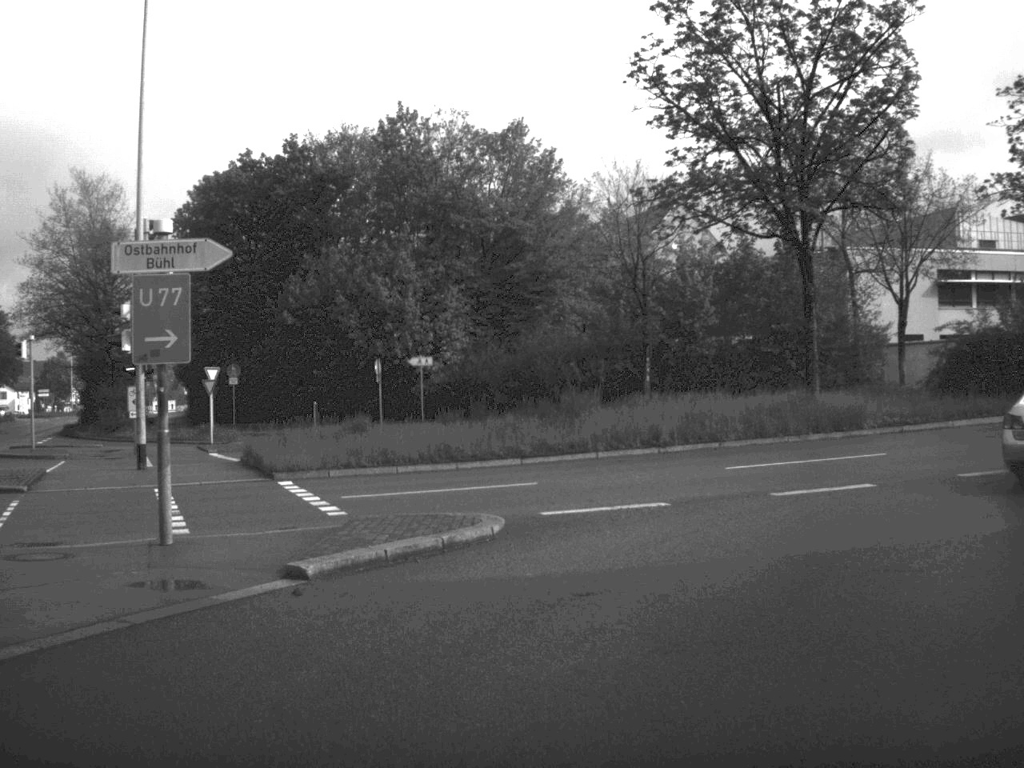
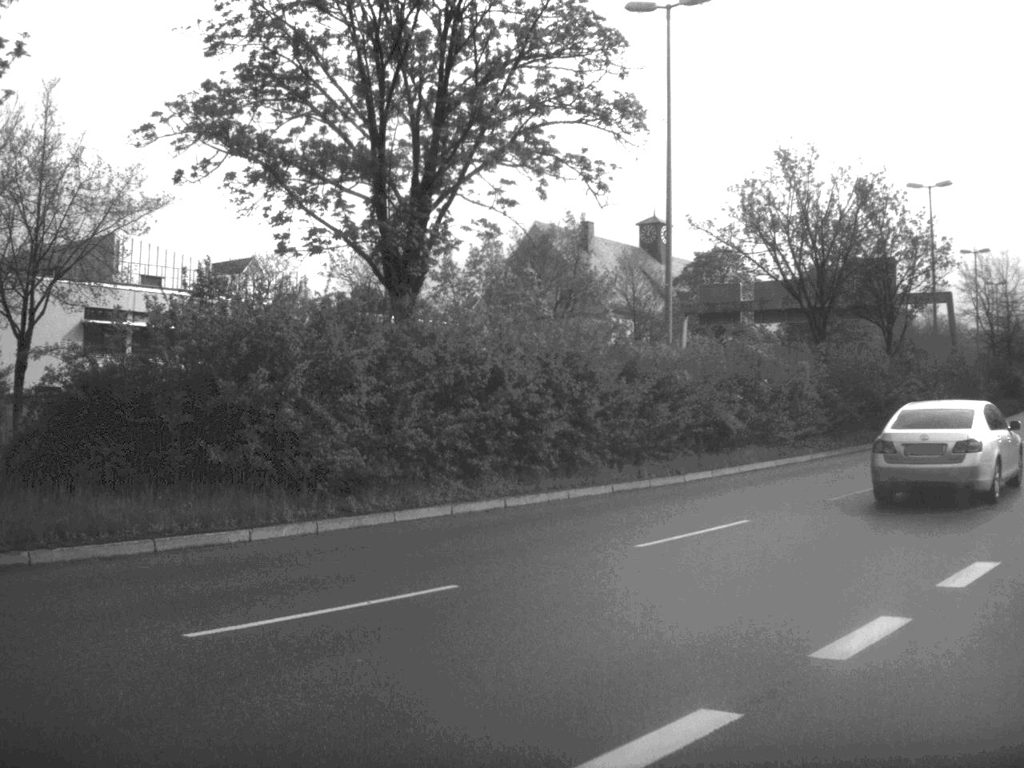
(+4.6, +13.8) m; +38°
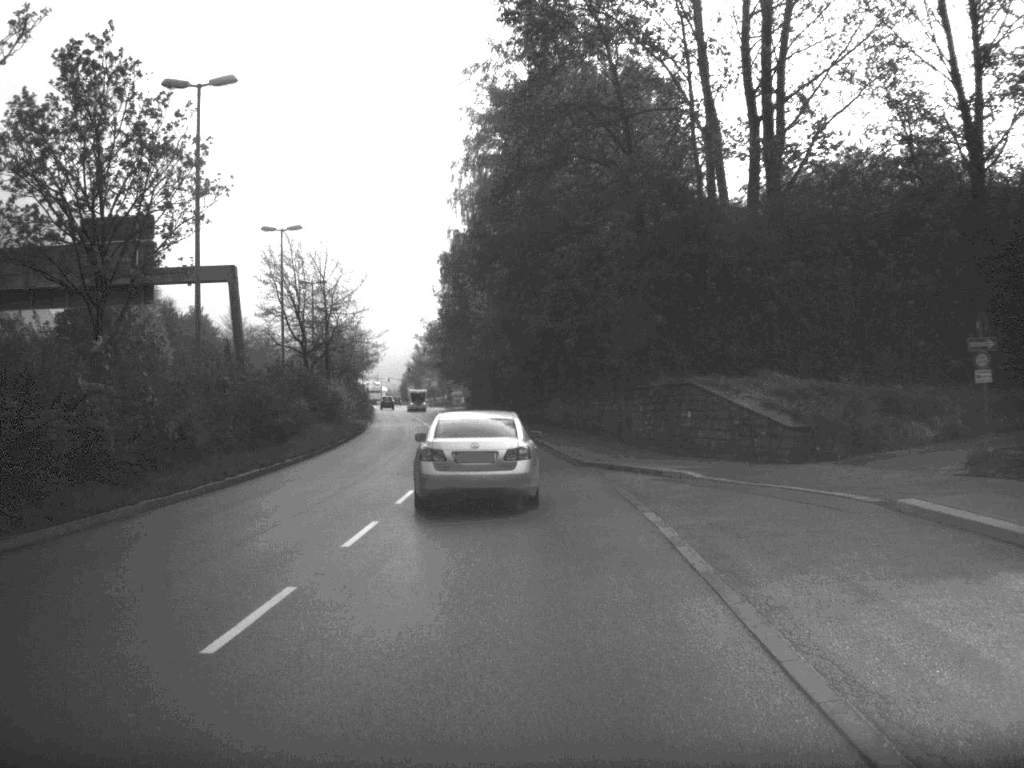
(+7.4, +20.6) m; +29°
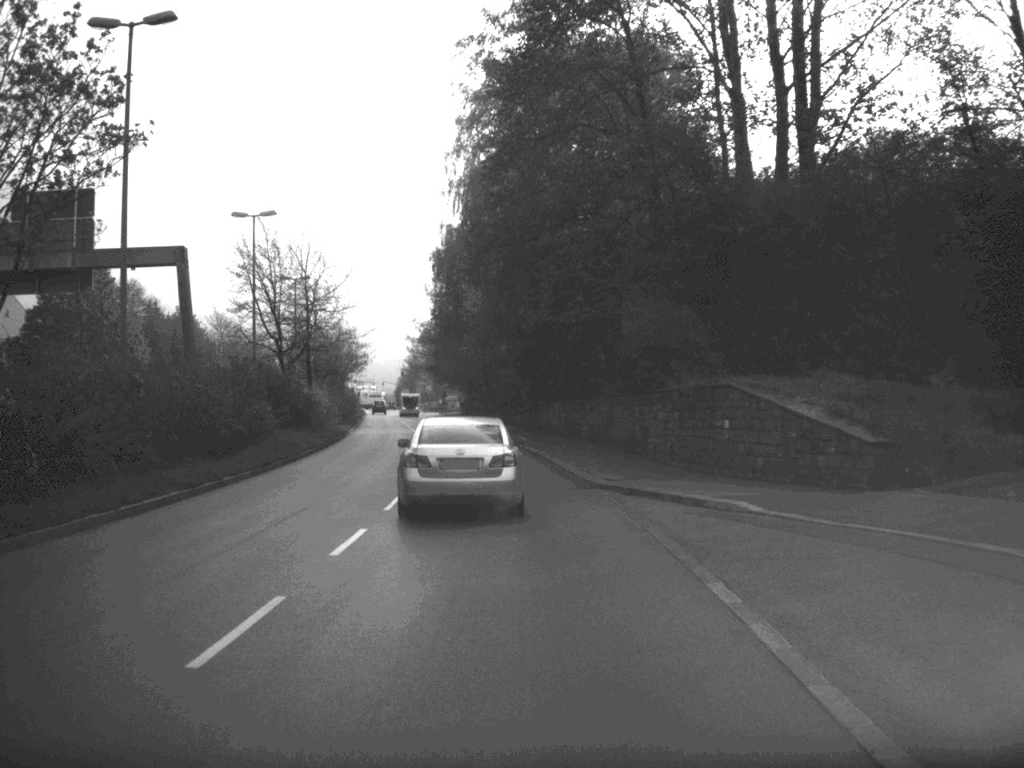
(0.0, +6.2) m; 0°
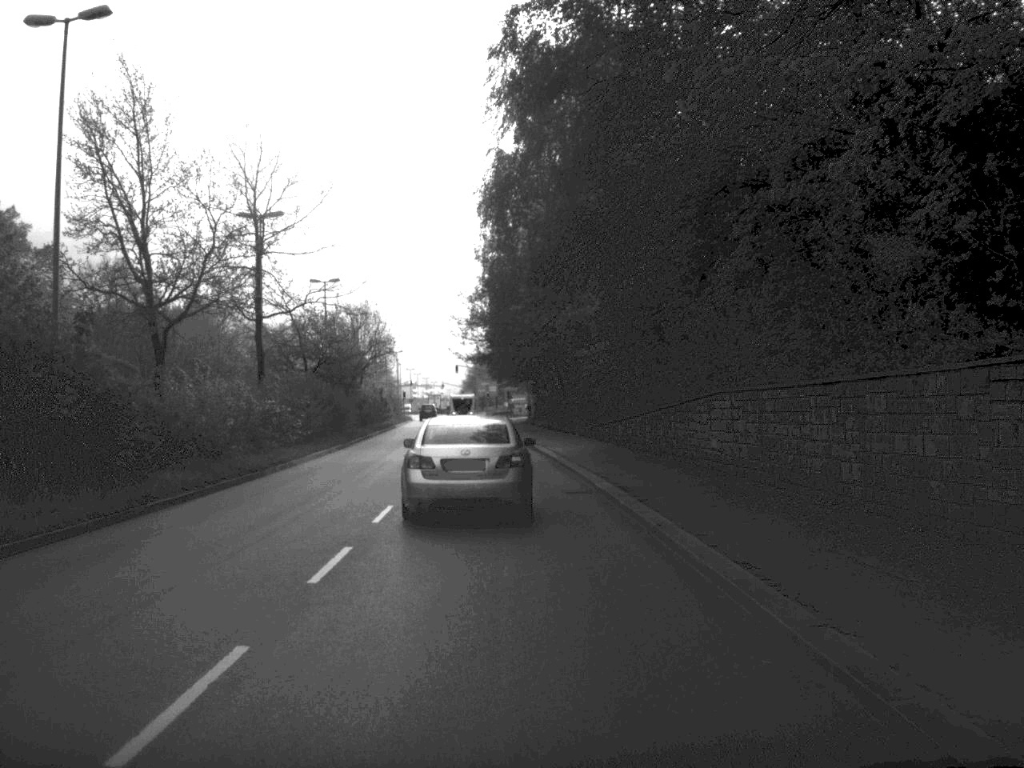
(-0.9, +31.8) m; -4°
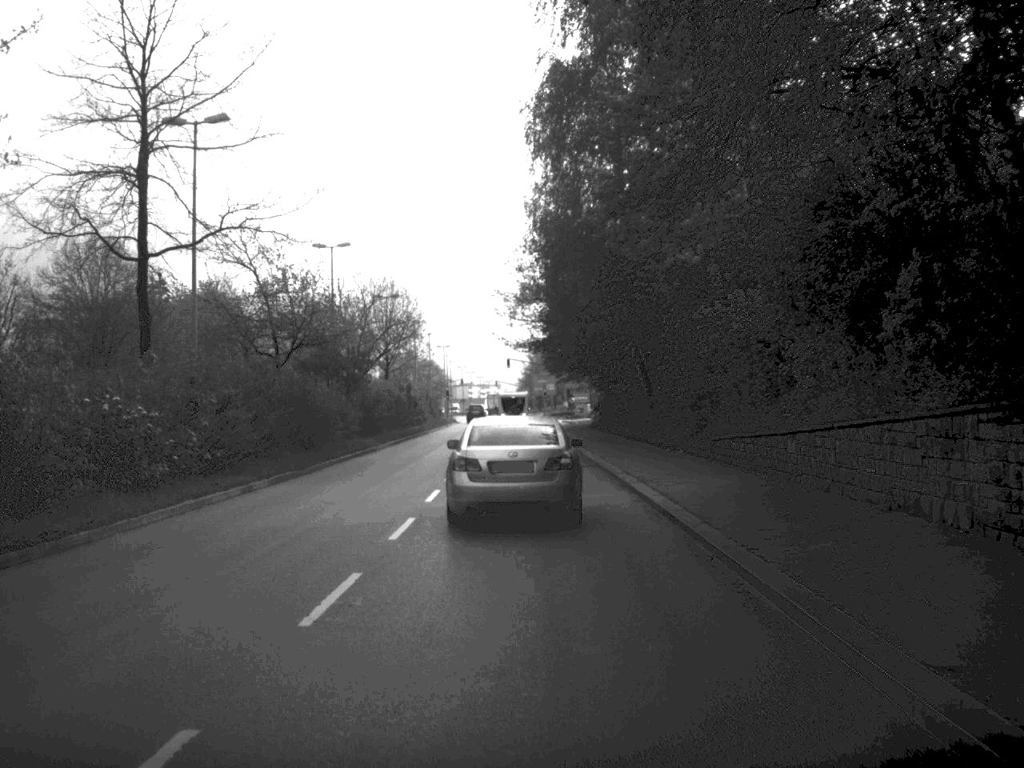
(-0.4, +19.9) m; -3°
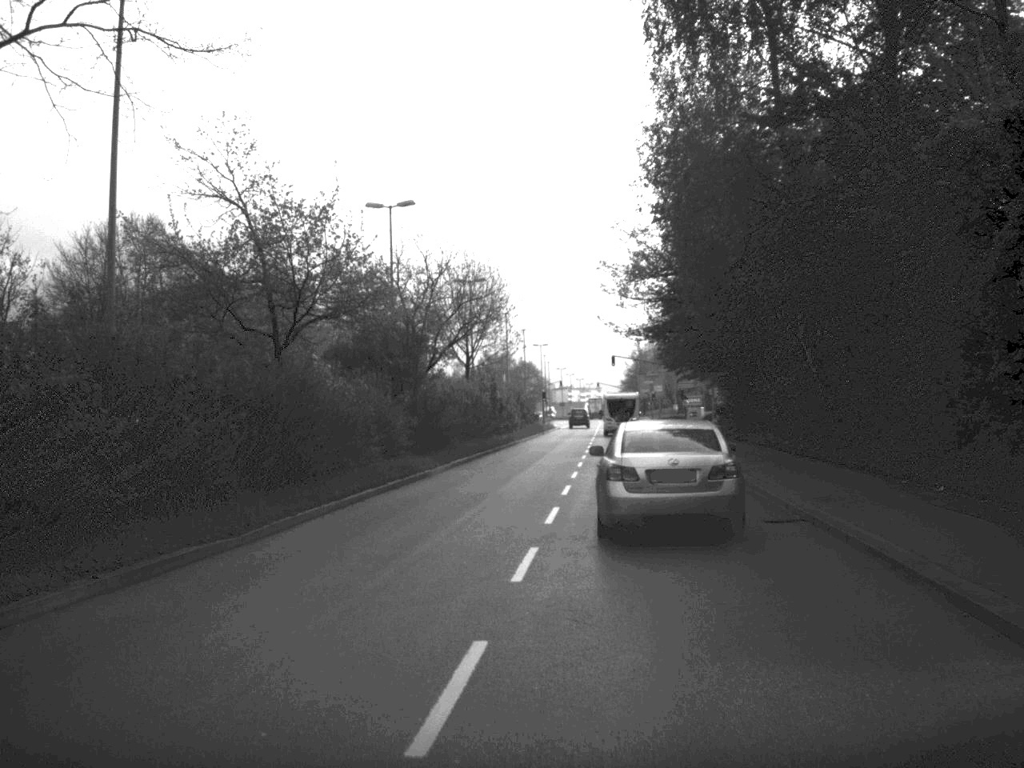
(-0.6, +15.2) m; -5°
